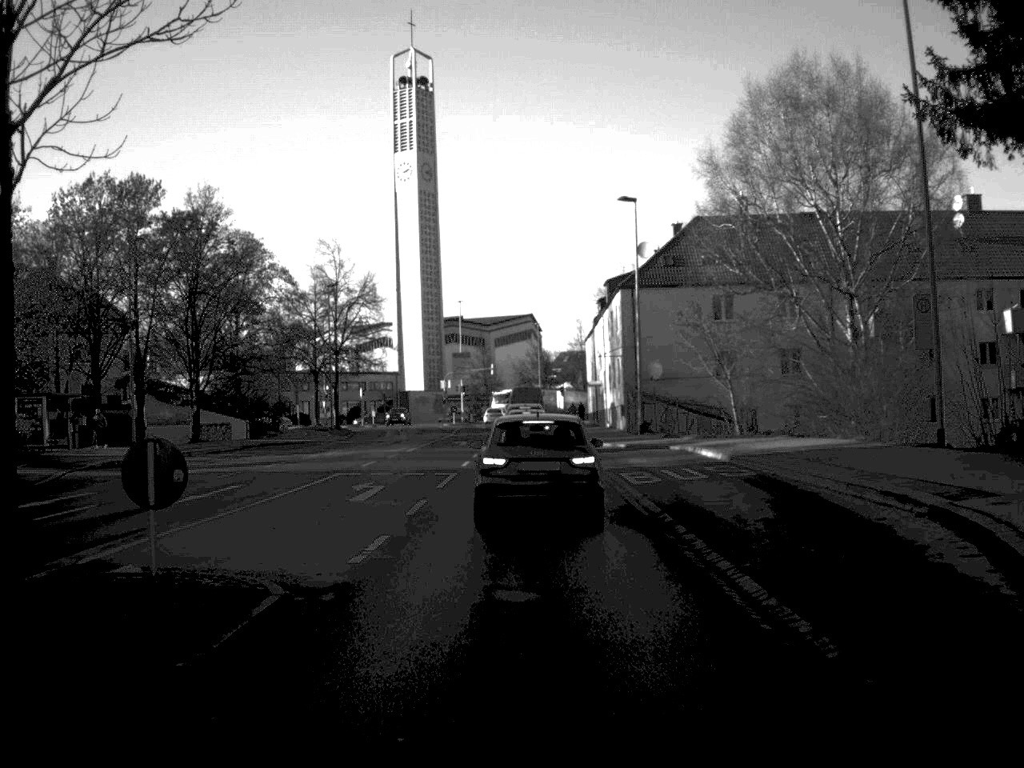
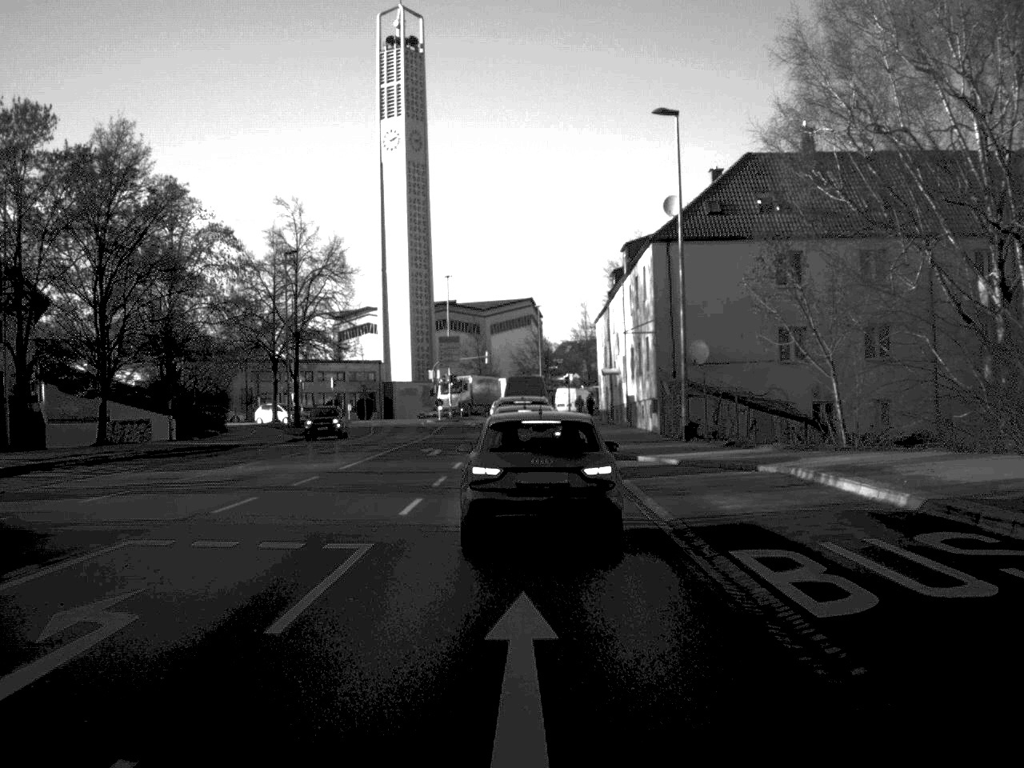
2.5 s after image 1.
(0.0, +15.7) m; 0°
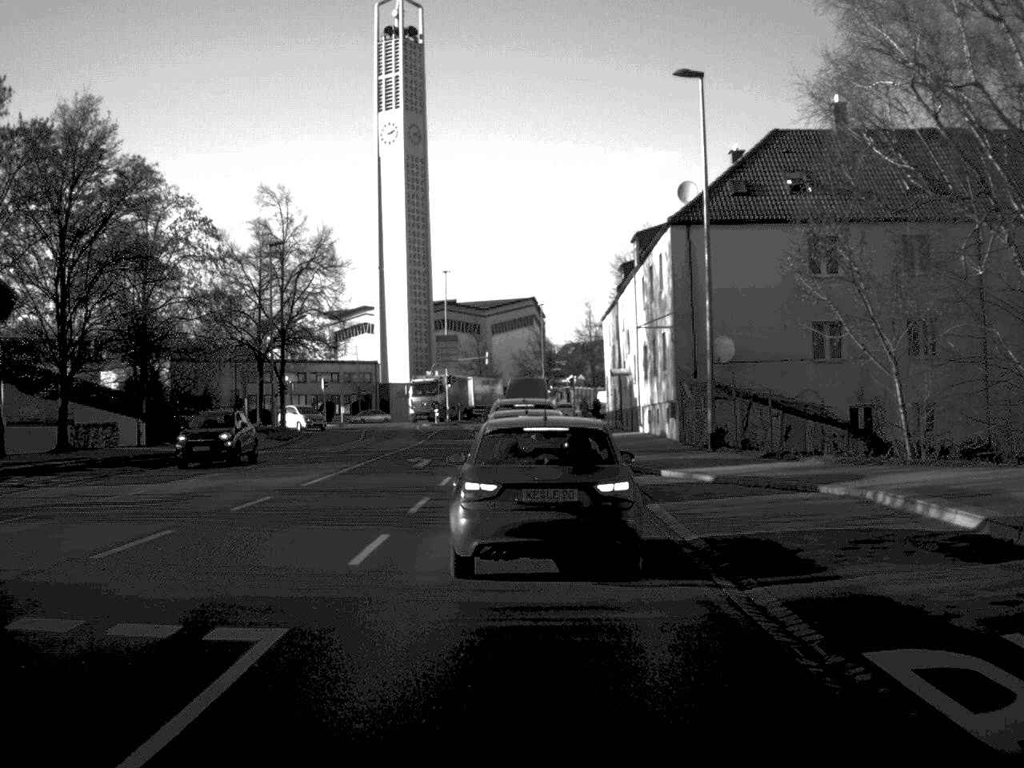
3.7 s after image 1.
(0.0, +5.1) m; 0°
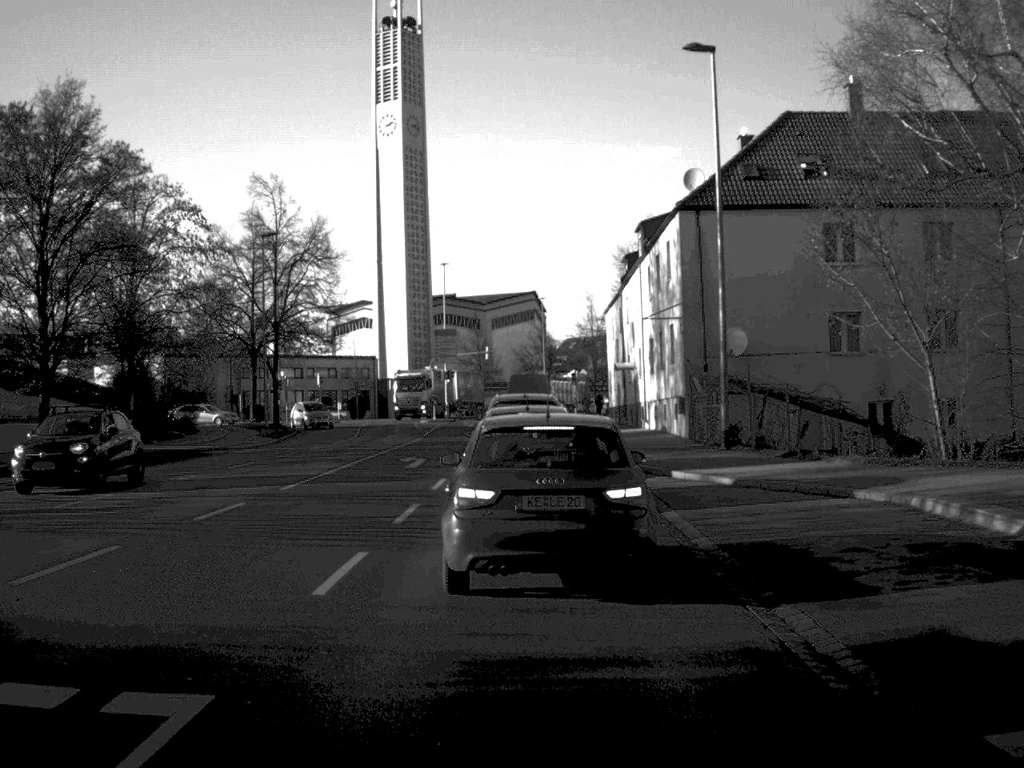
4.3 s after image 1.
(0.0, +2.1) m; 0°
